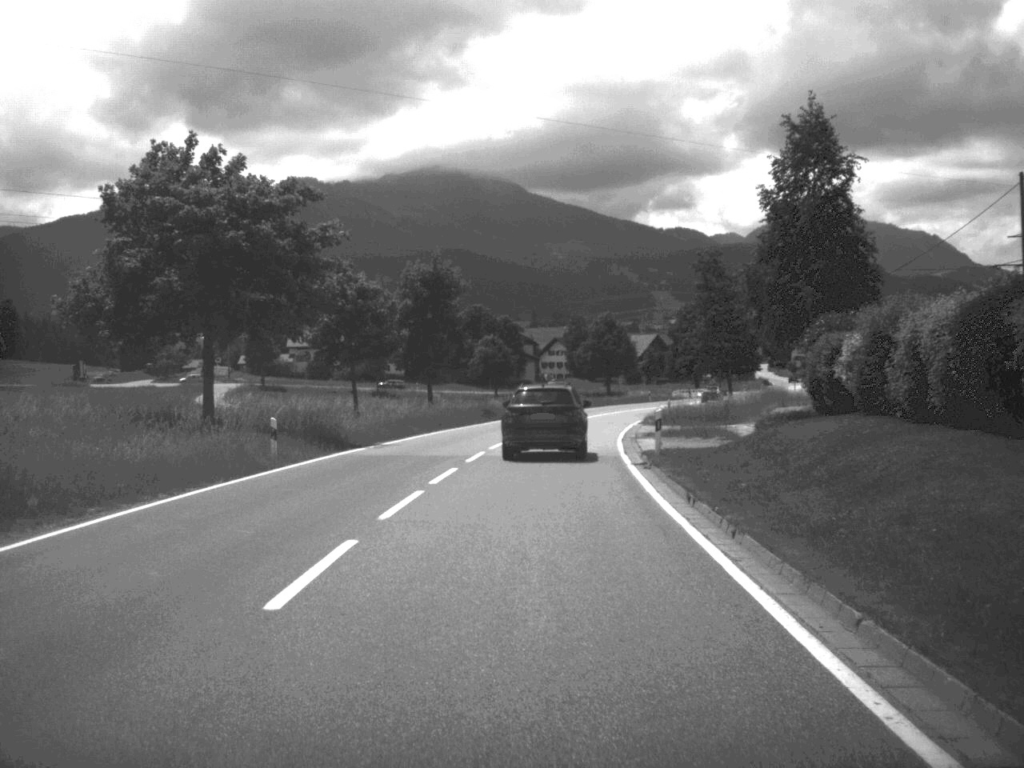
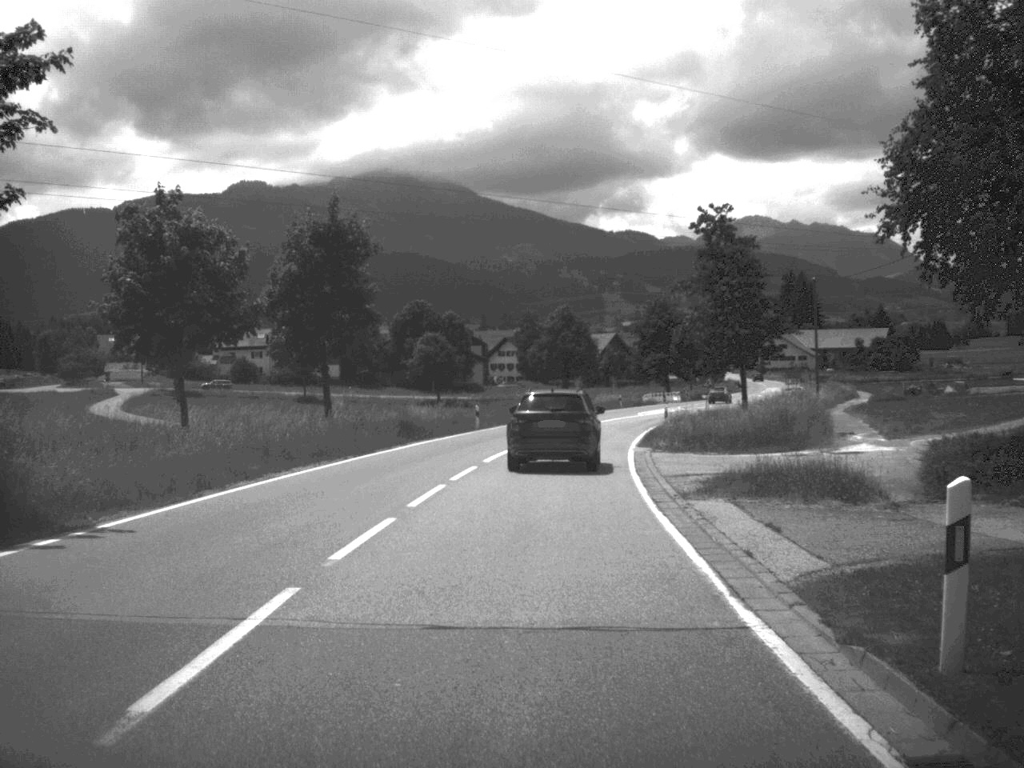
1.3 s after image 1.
(+0.3, +21.1) m; +2°
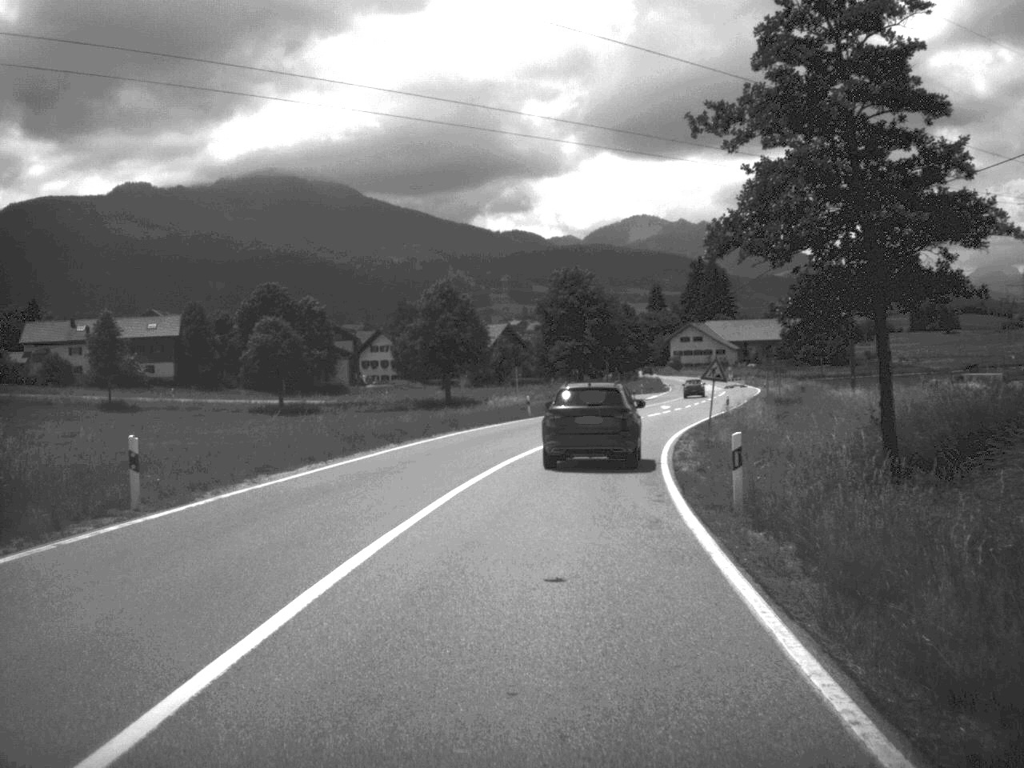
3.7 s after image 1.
(+1.5, +36.6) m; +5°
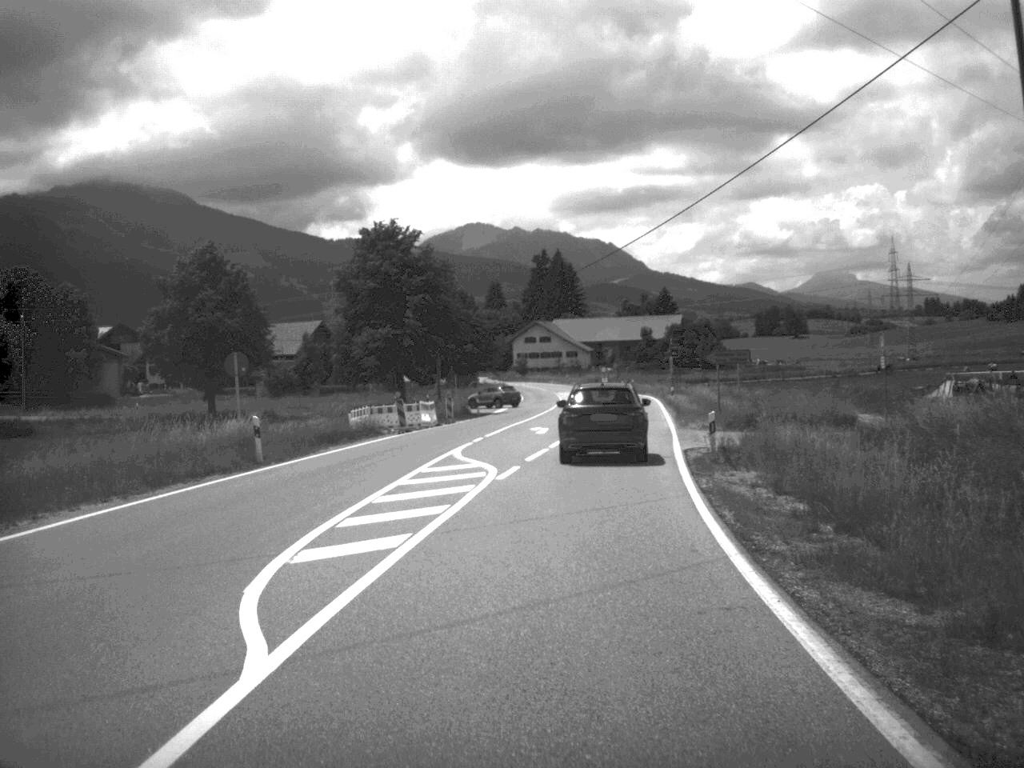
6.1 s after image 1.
(+2.2, +35.2) m; +7°
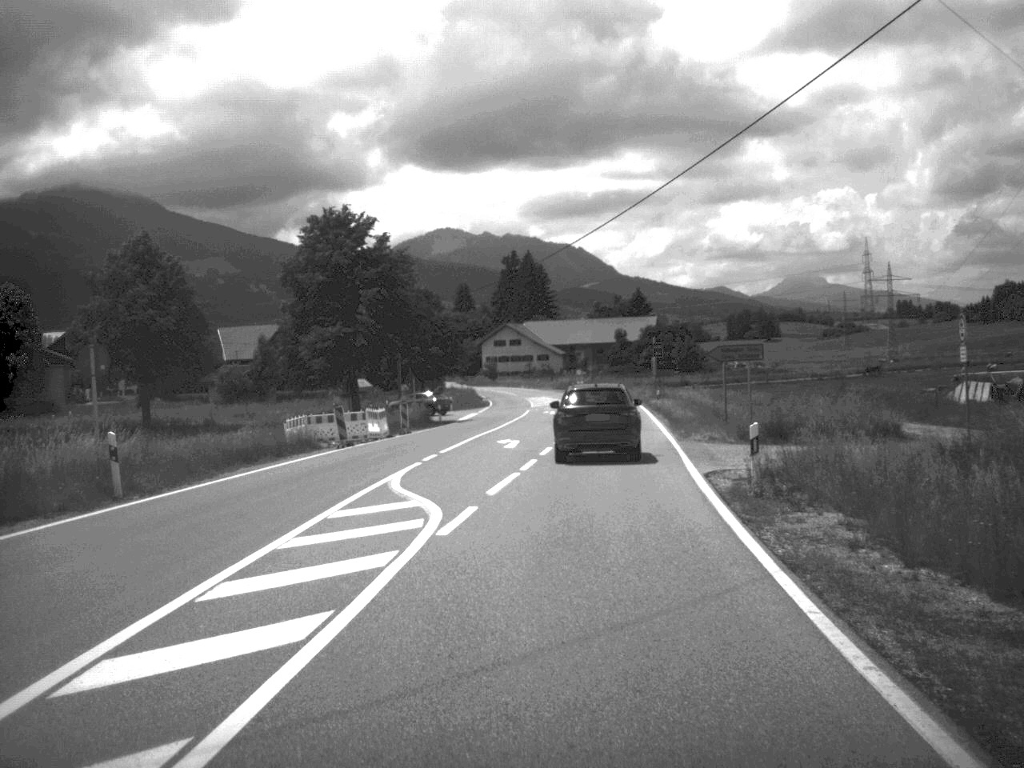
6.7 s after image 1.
(+0.1, +8.2) m; +1°
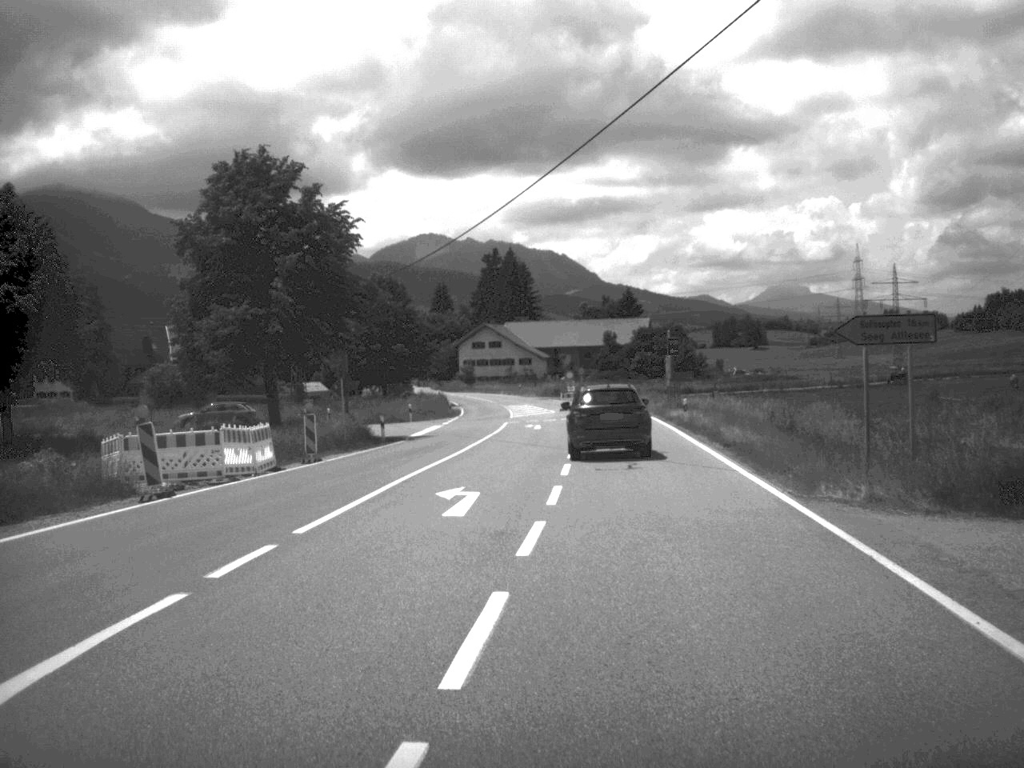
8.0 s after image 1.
(+0.2, +18.1) m; +1°
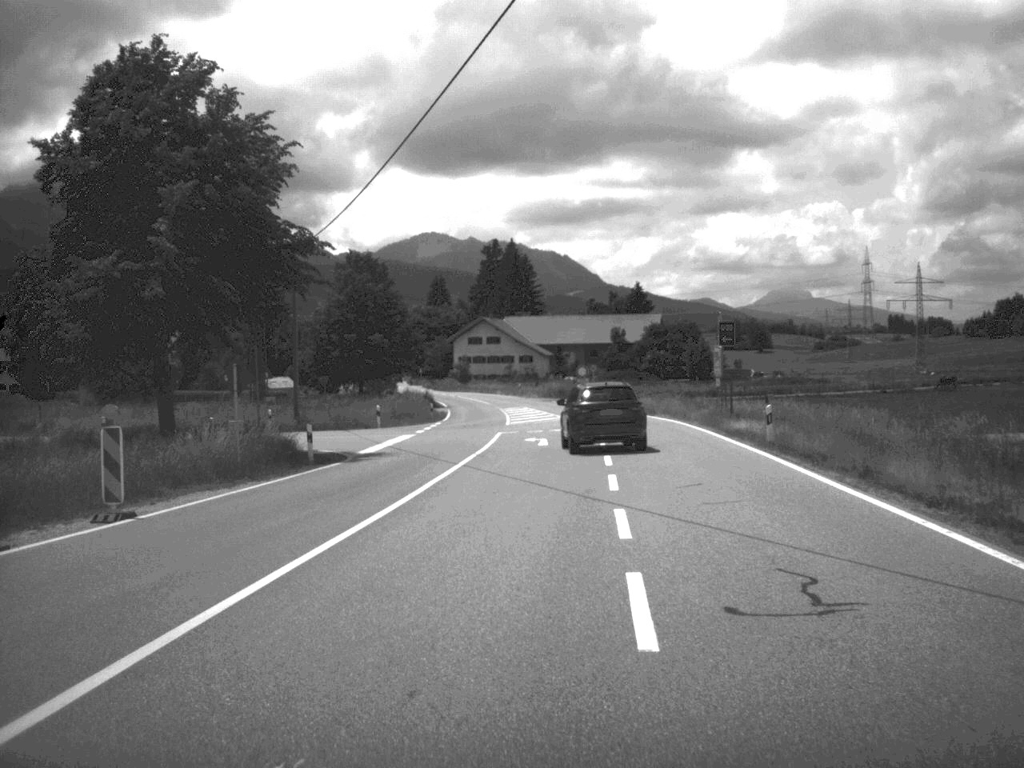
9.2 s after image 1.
(0.0, +16.1) m; 0°
